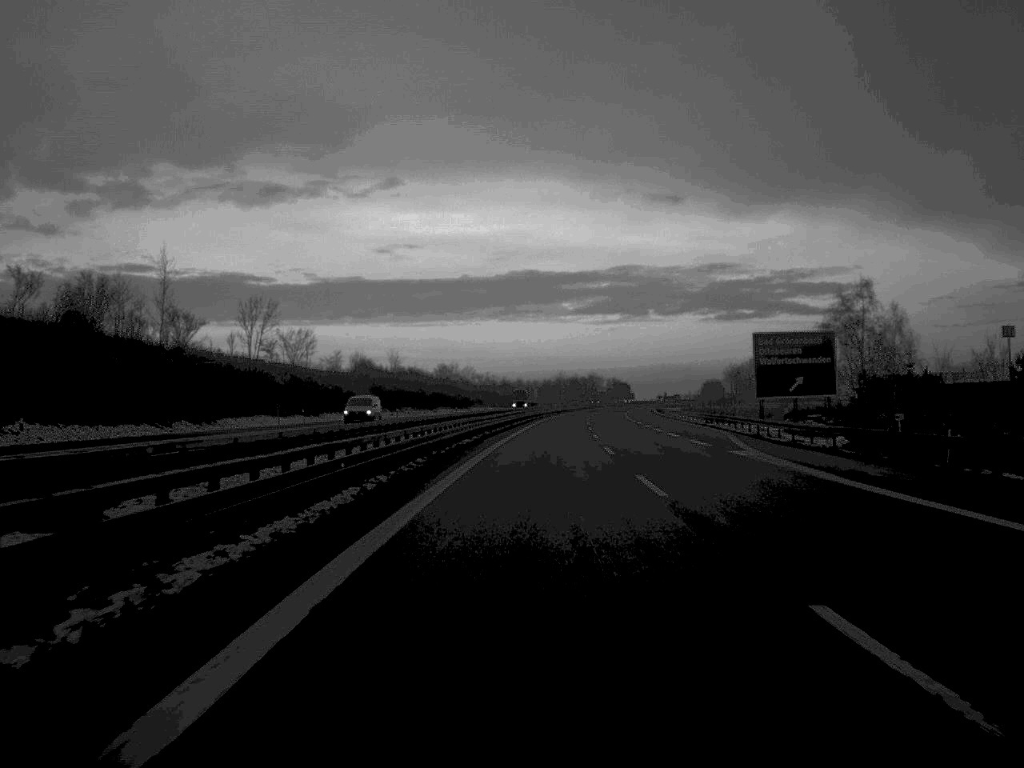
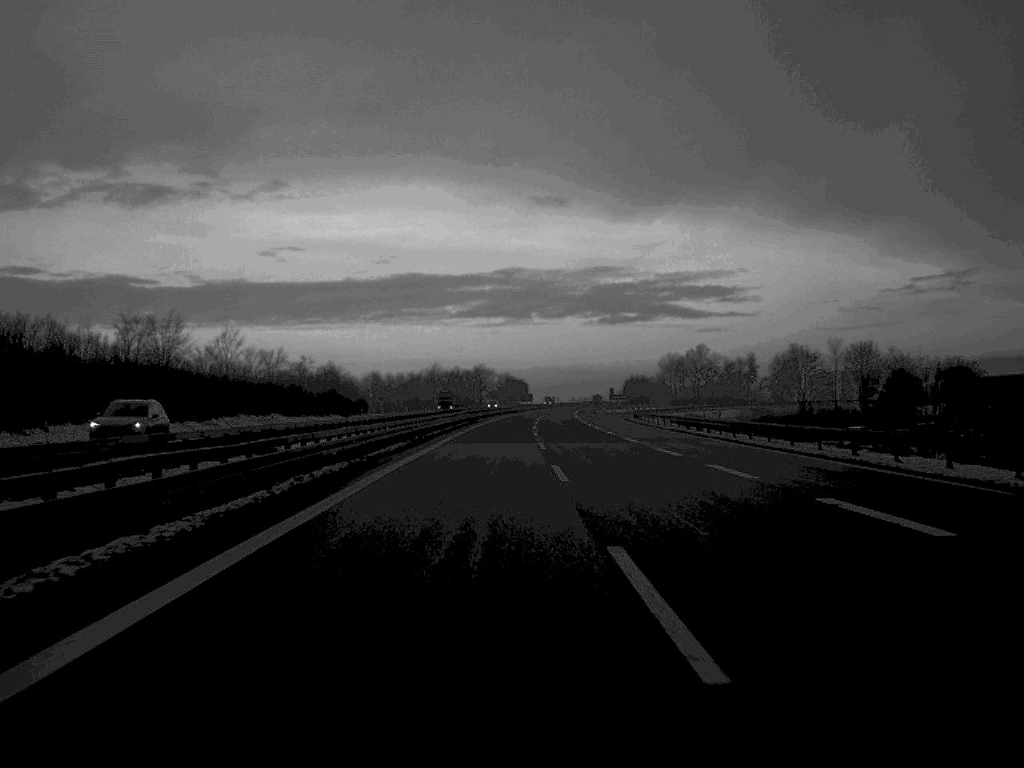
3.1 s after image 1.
(+6.0, +138.9) m; +5°
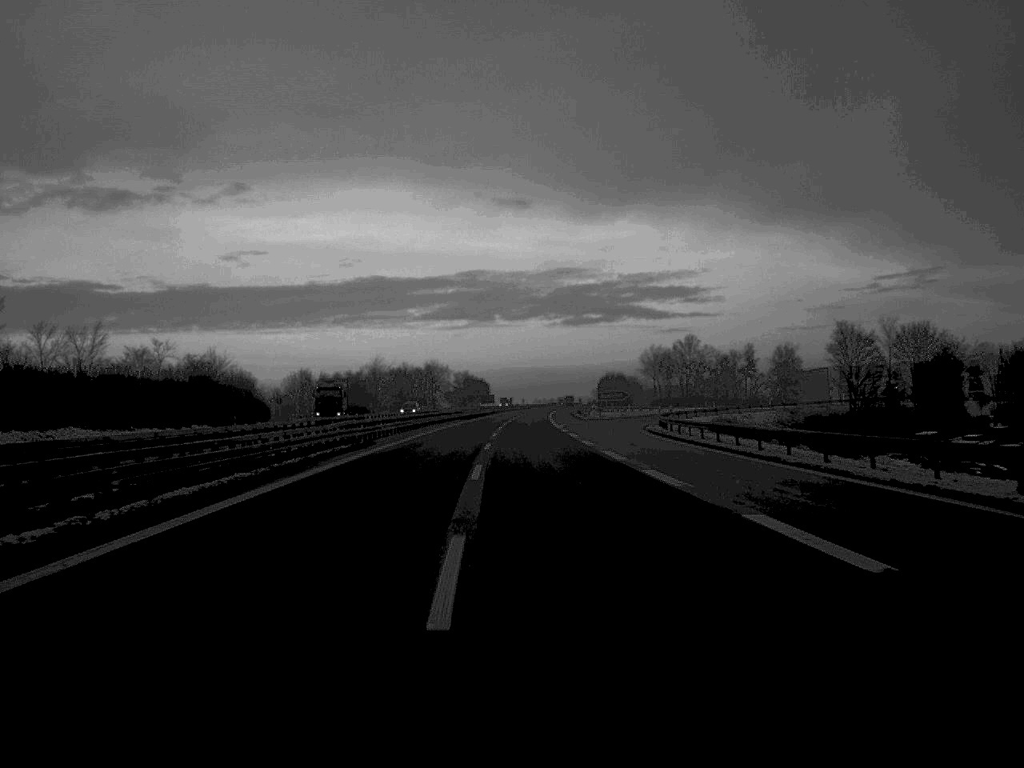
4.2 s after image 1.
(+0.9, +52.4) m; +2°
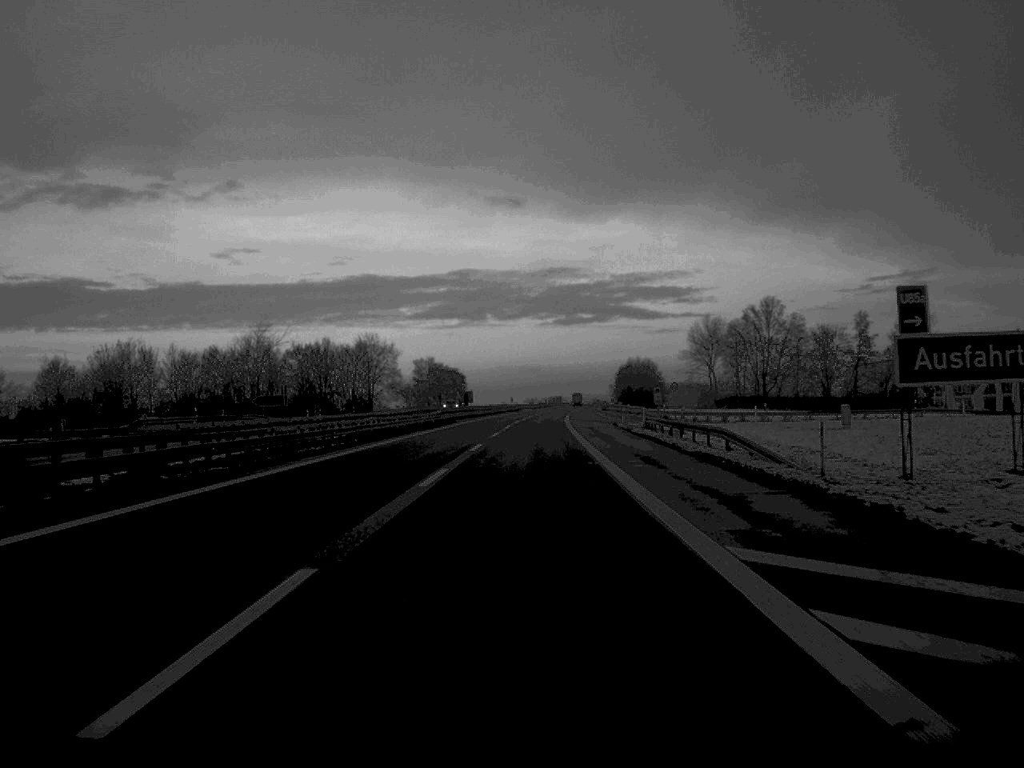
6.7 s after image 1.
(+0.4, +110.7) m; 0°
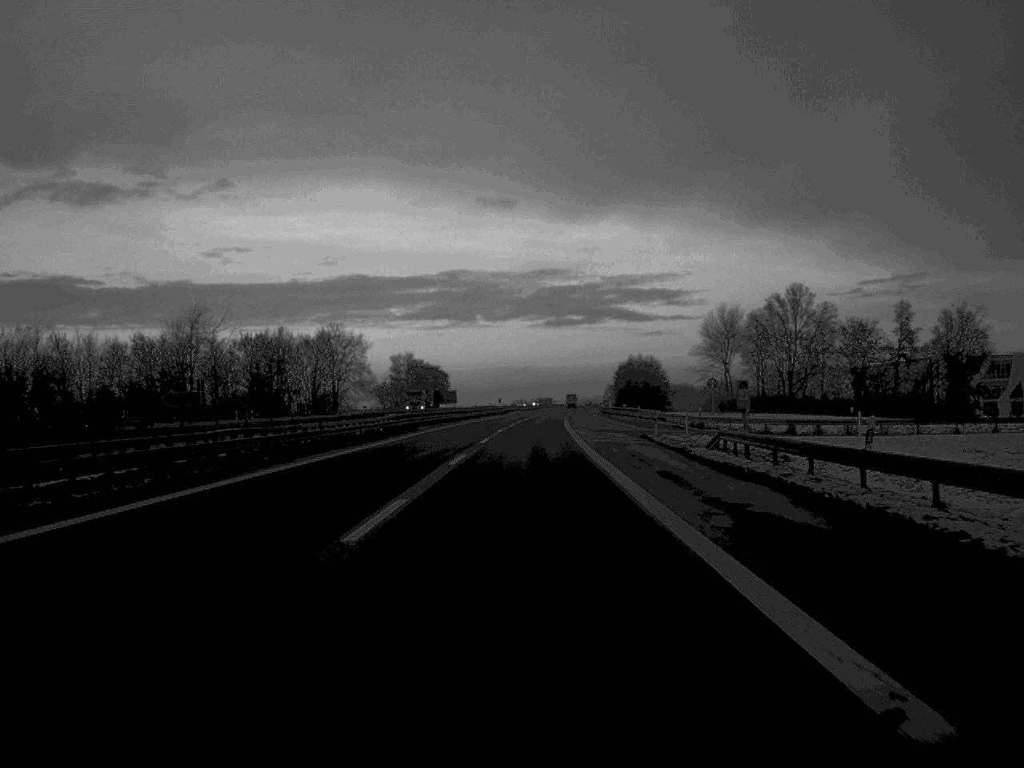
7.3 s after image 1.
(+0.1, +27.3) m; +1°
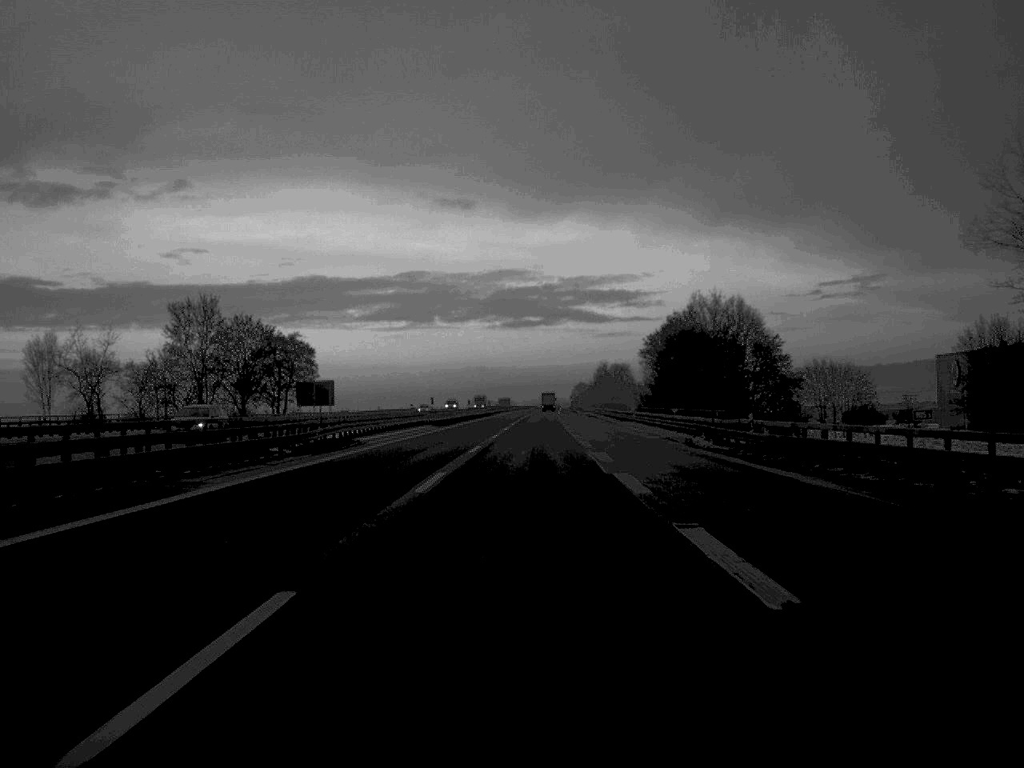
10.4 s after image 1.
(+2.3, +135.6) m; +2°
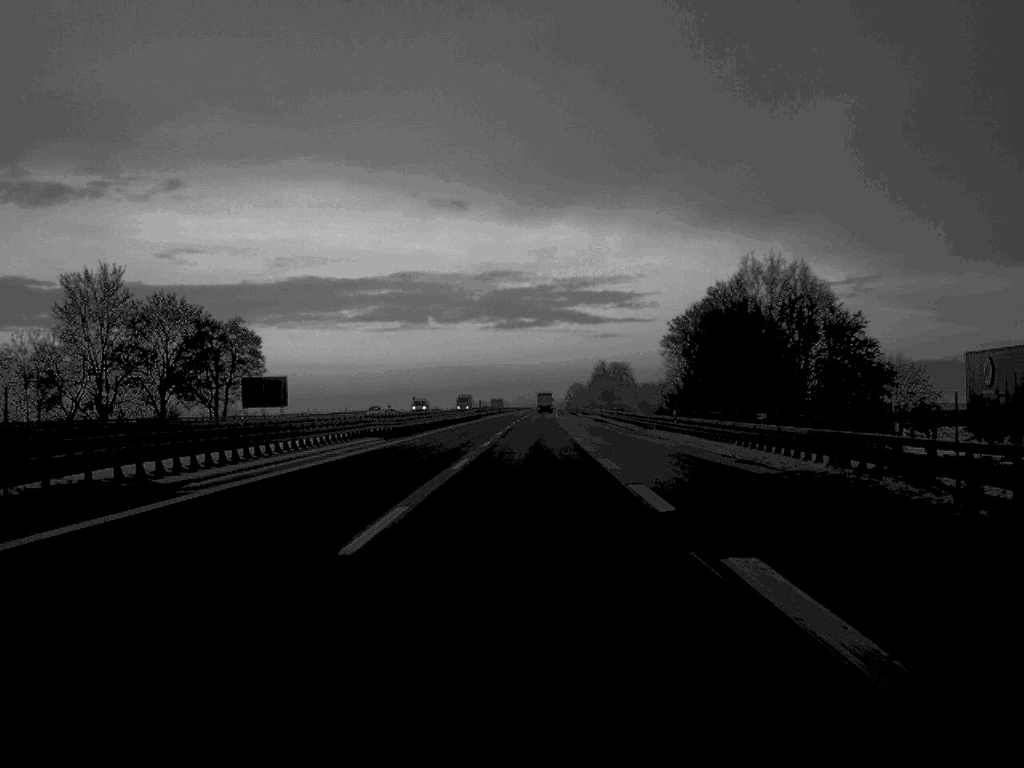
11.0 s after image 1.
(+0.1, +27.0) m; 0°
